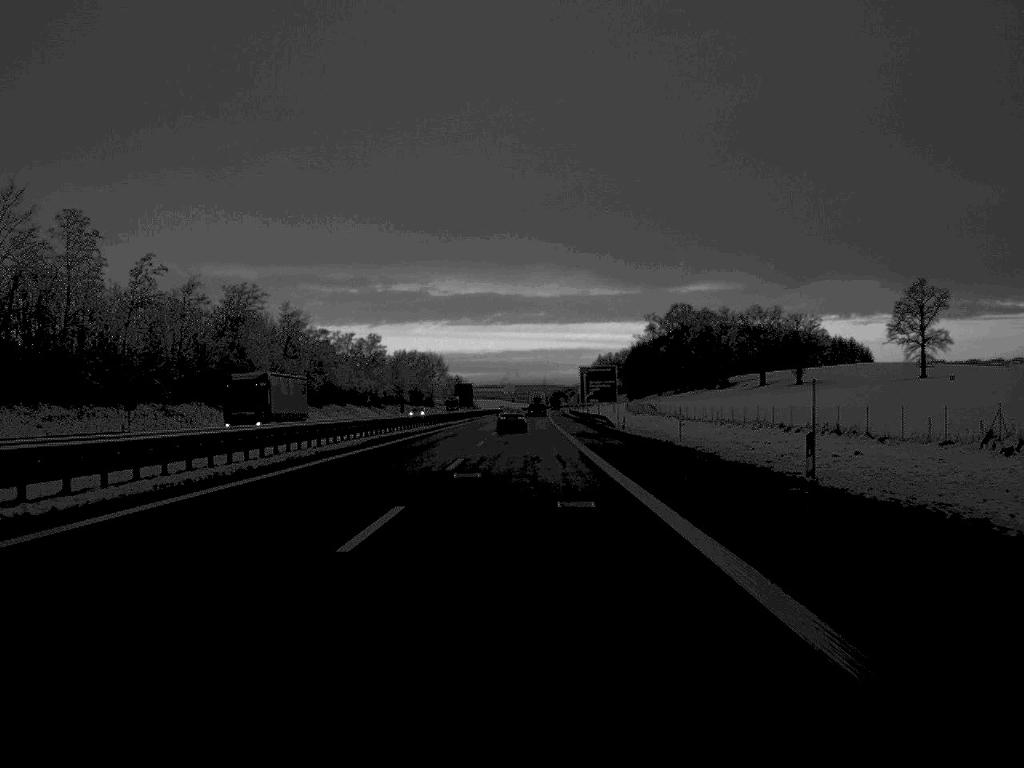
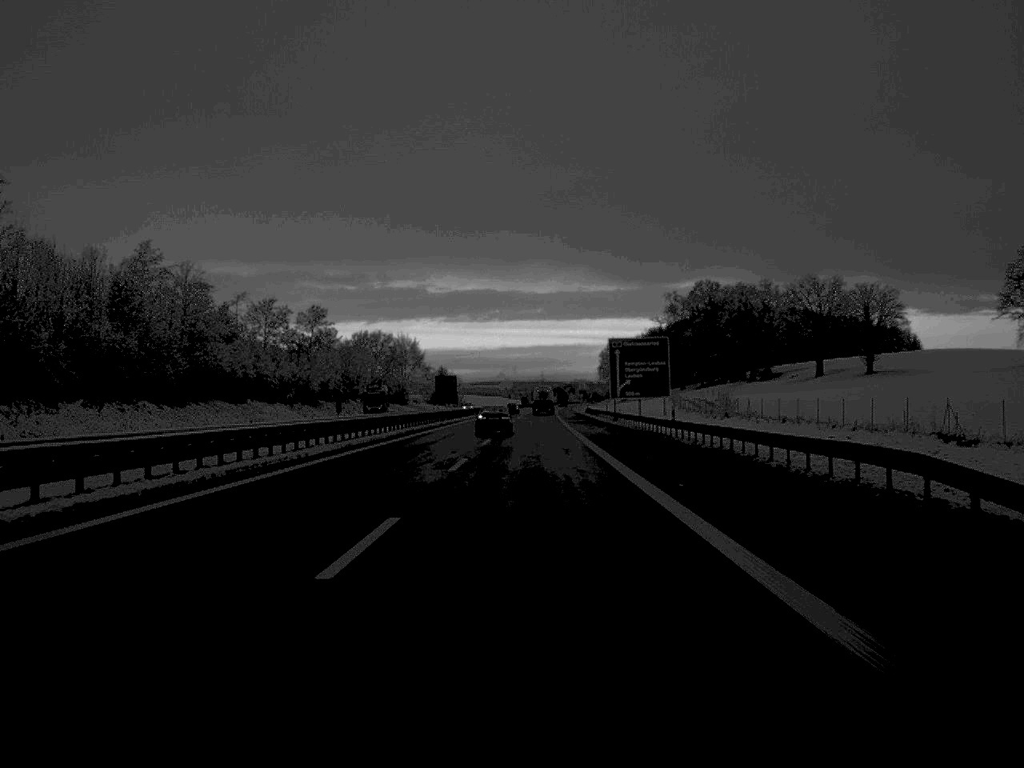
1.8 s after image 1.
(+0.1, +73.5) m; 0°
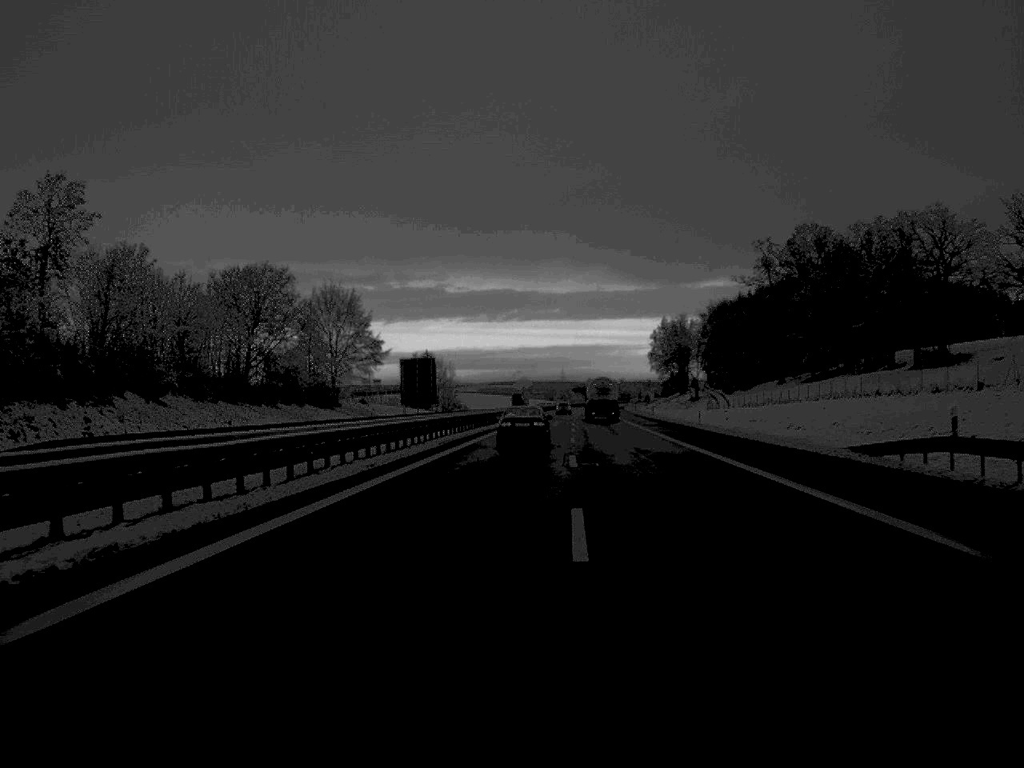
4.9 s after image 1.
(-1.0, +124.5) m; -1°
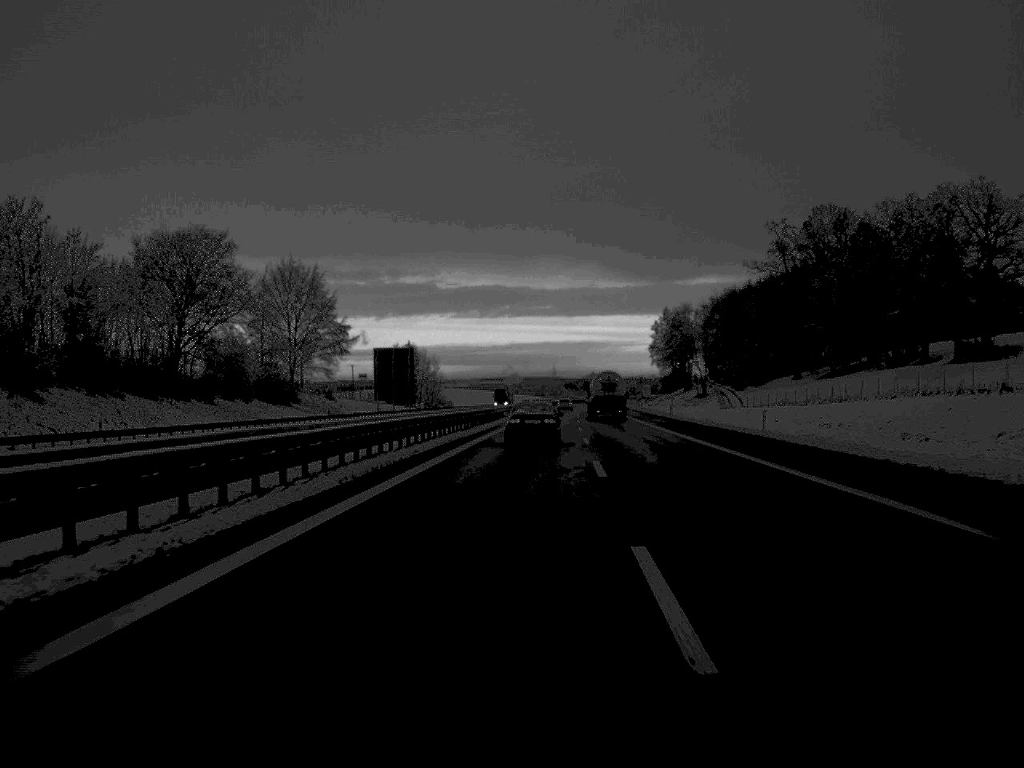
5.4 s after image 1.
(+0.1, +23.0) m; 0°
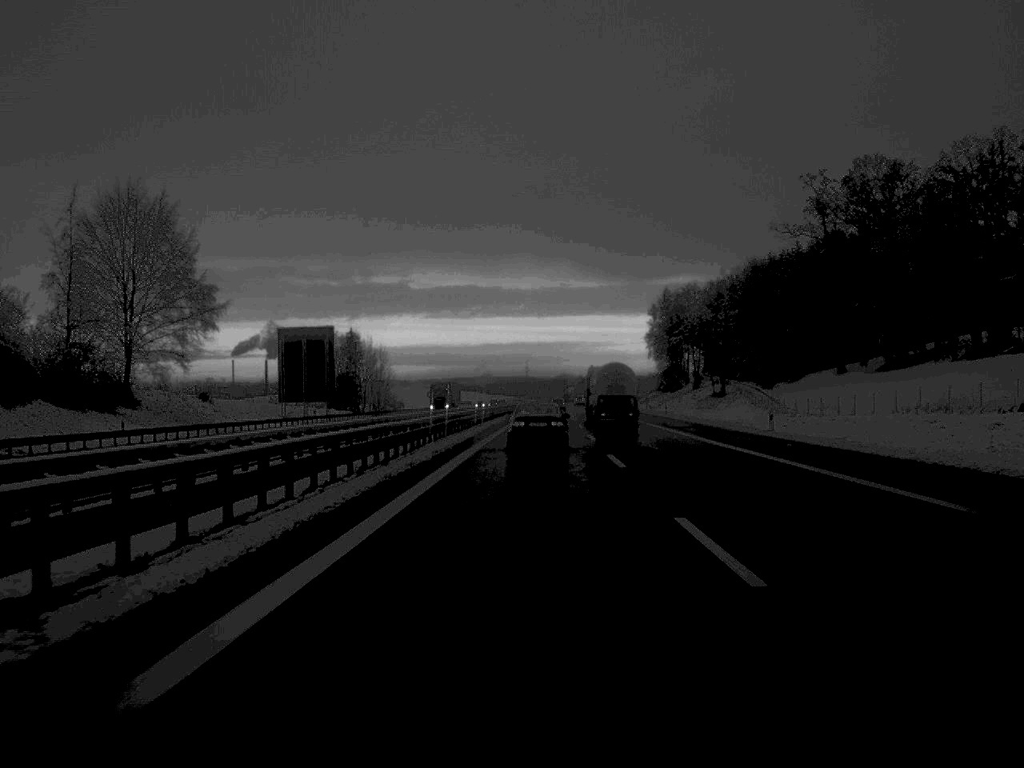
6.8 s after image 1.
(+0.5, +50.3) m; +1°
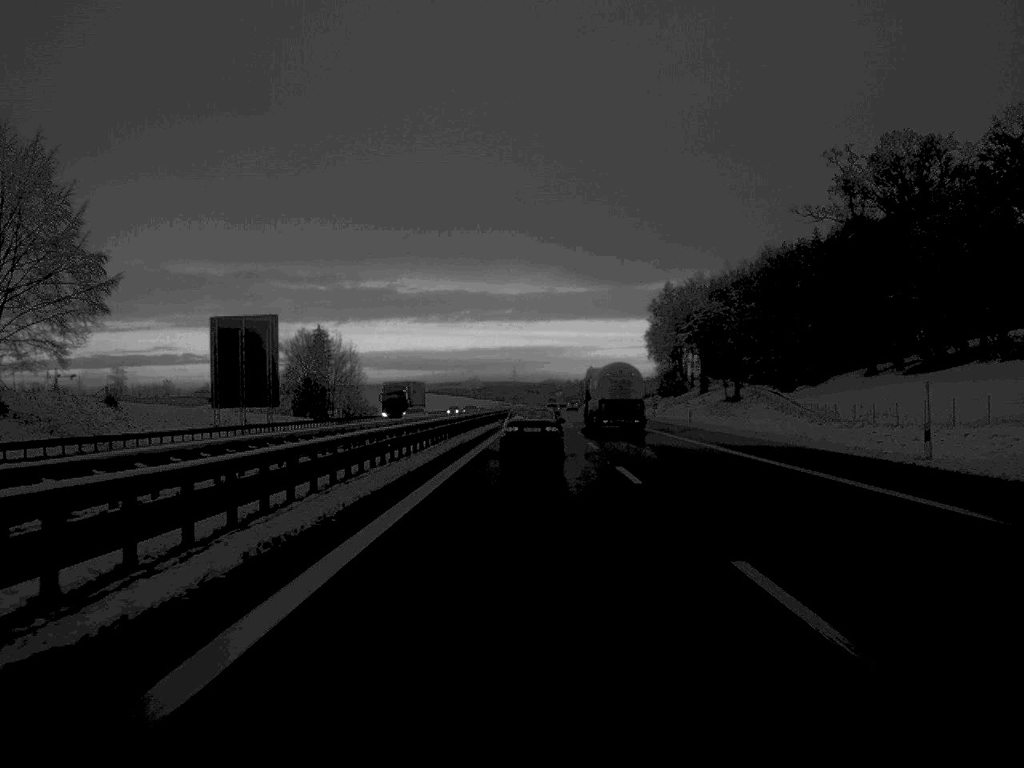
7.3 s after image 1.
(+0.1, +22.0) m; +1°
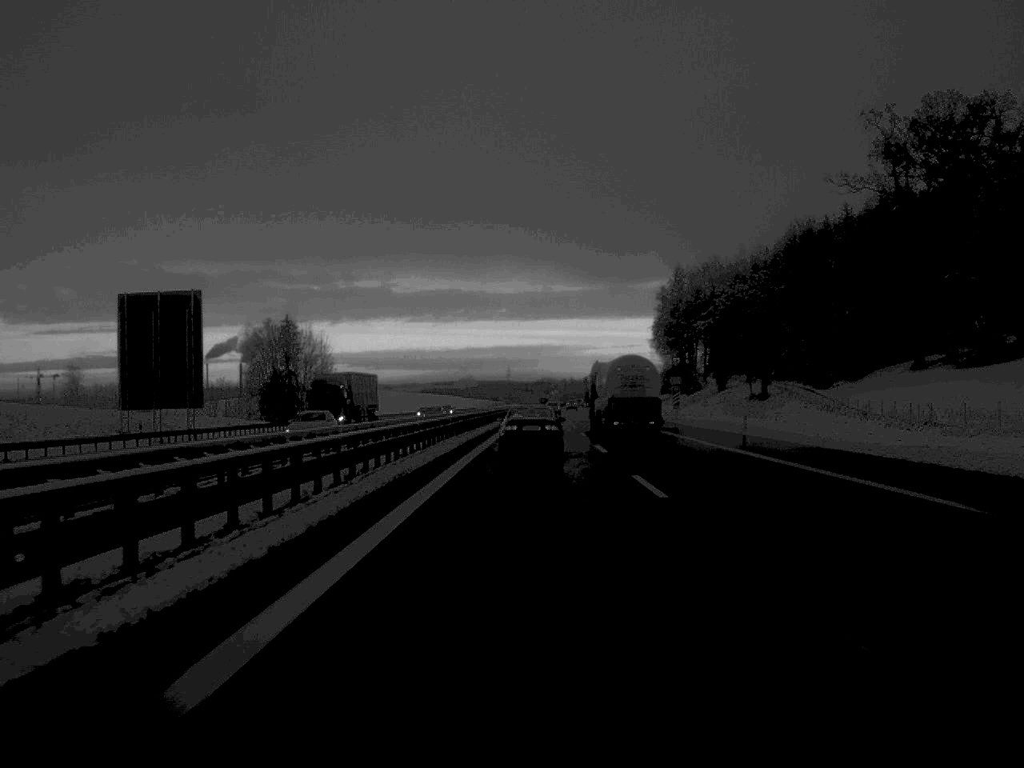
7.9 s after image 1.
(+0.1, +21.9) m; 0°
